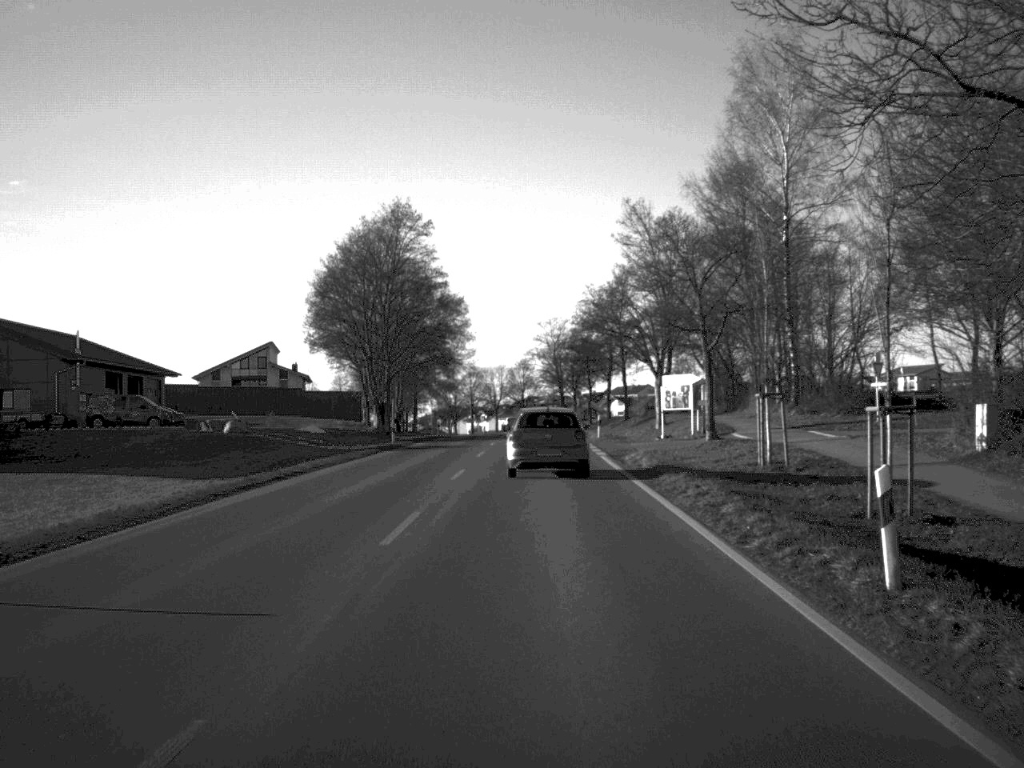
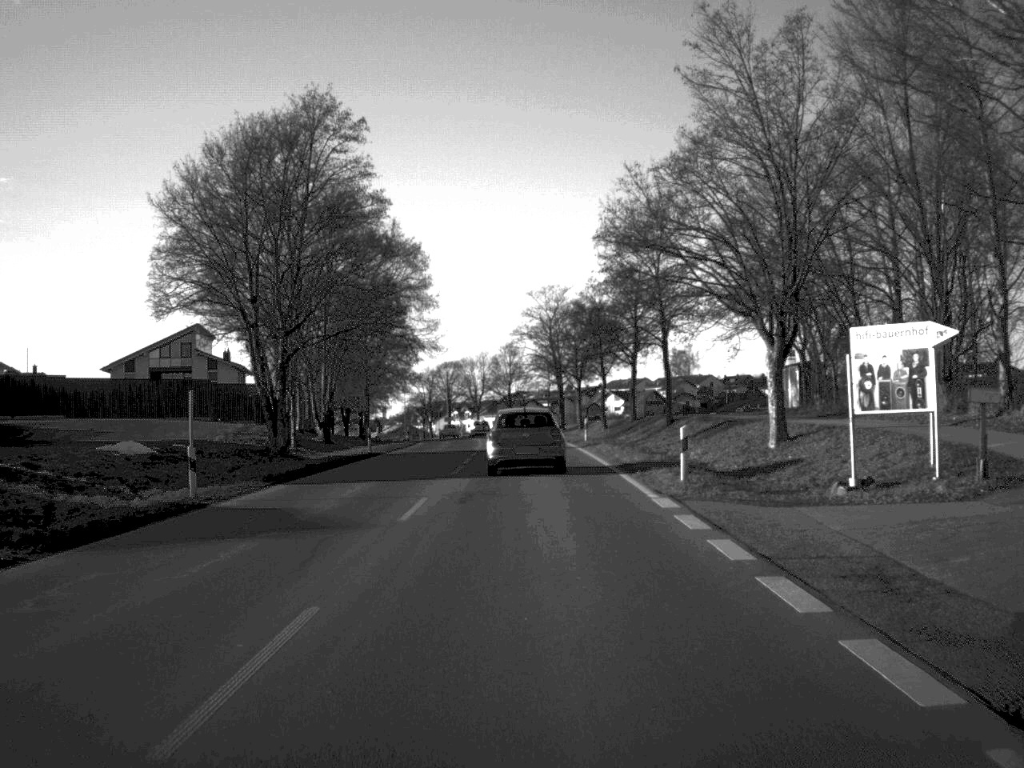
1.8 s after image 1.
(+0.1, +32.1) m; 0°
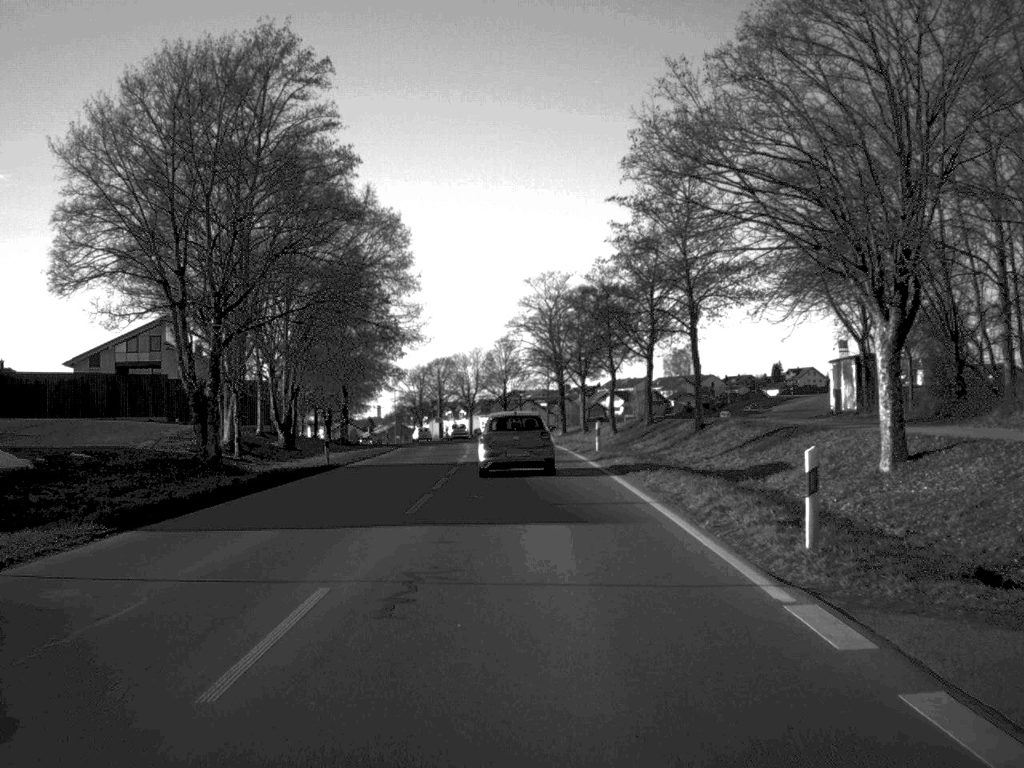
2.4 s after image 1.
(0.0, +10.4) m; 0°
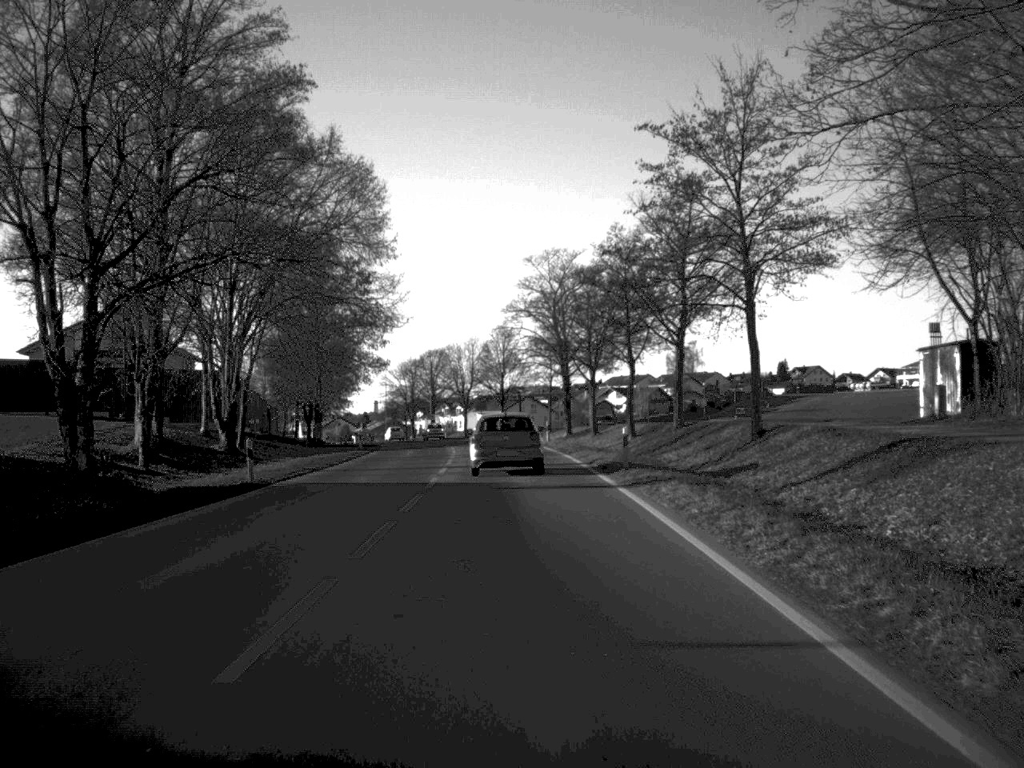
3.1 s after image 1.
(0.0, +11.5) m; 0°
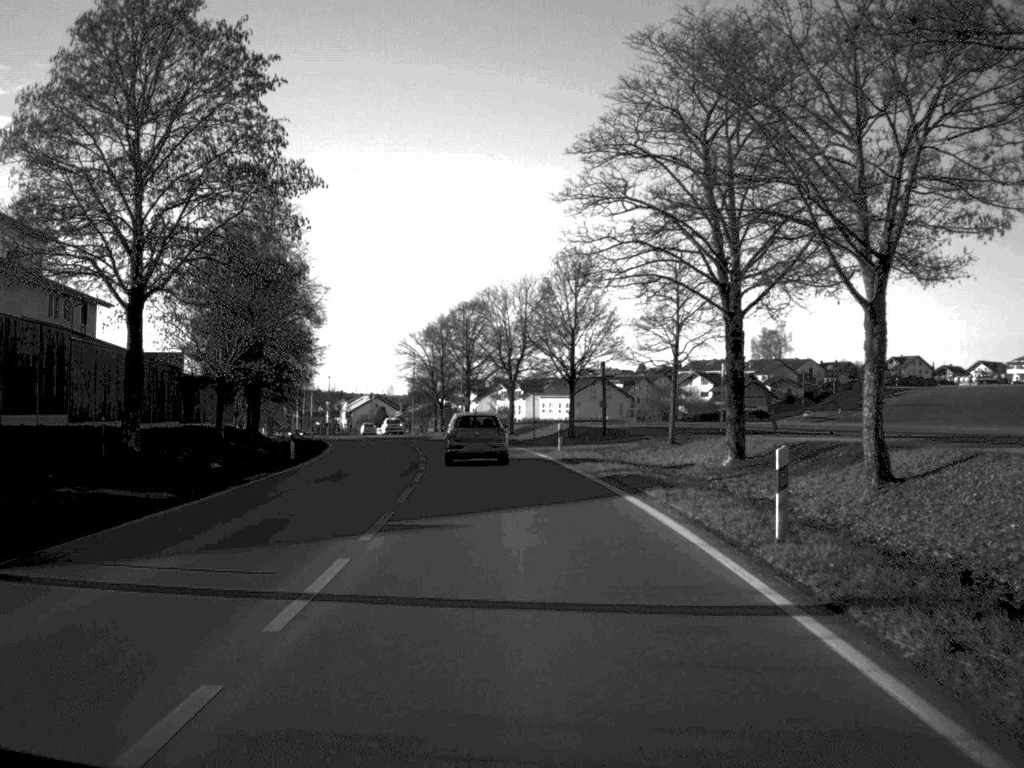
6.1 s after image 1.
(-0.9, +46.4) m; -3°
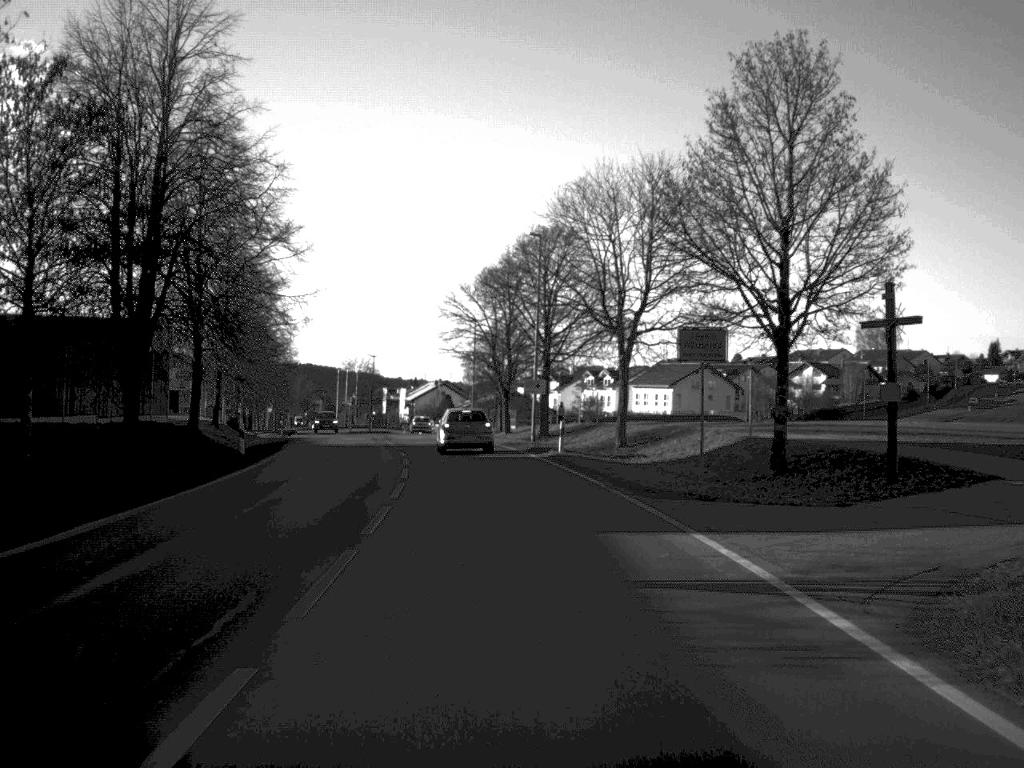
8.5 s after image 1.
(-1.3, +35.3) m; -4°
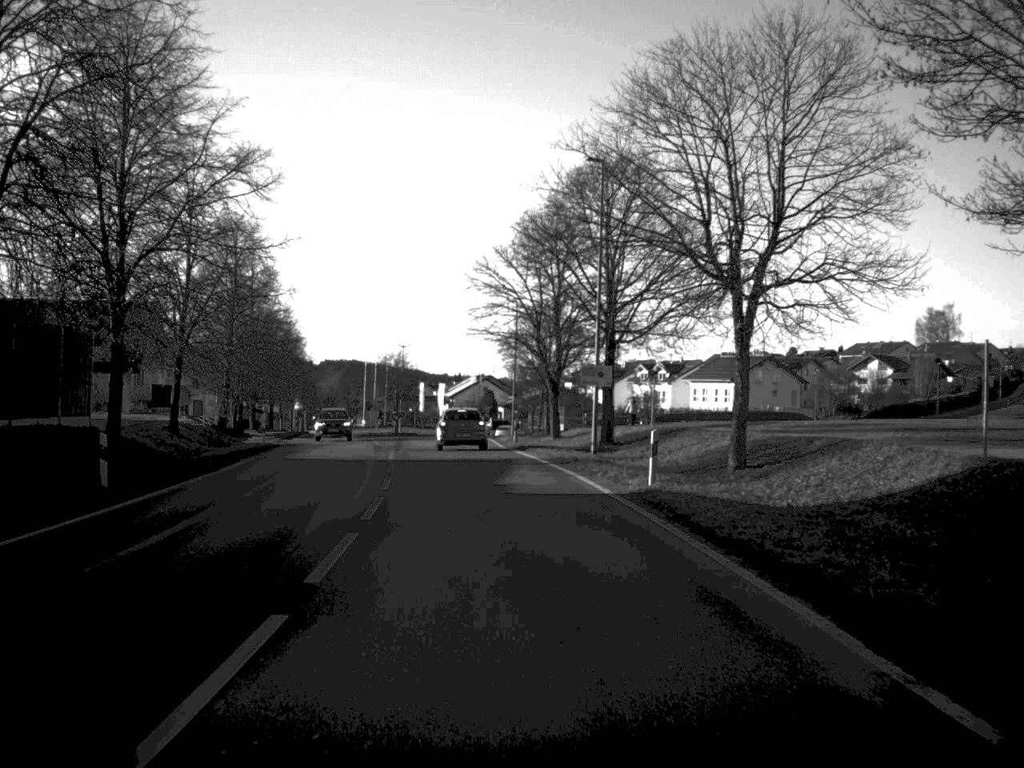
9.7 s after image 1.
(-0.3, +16.1) m; -2°
